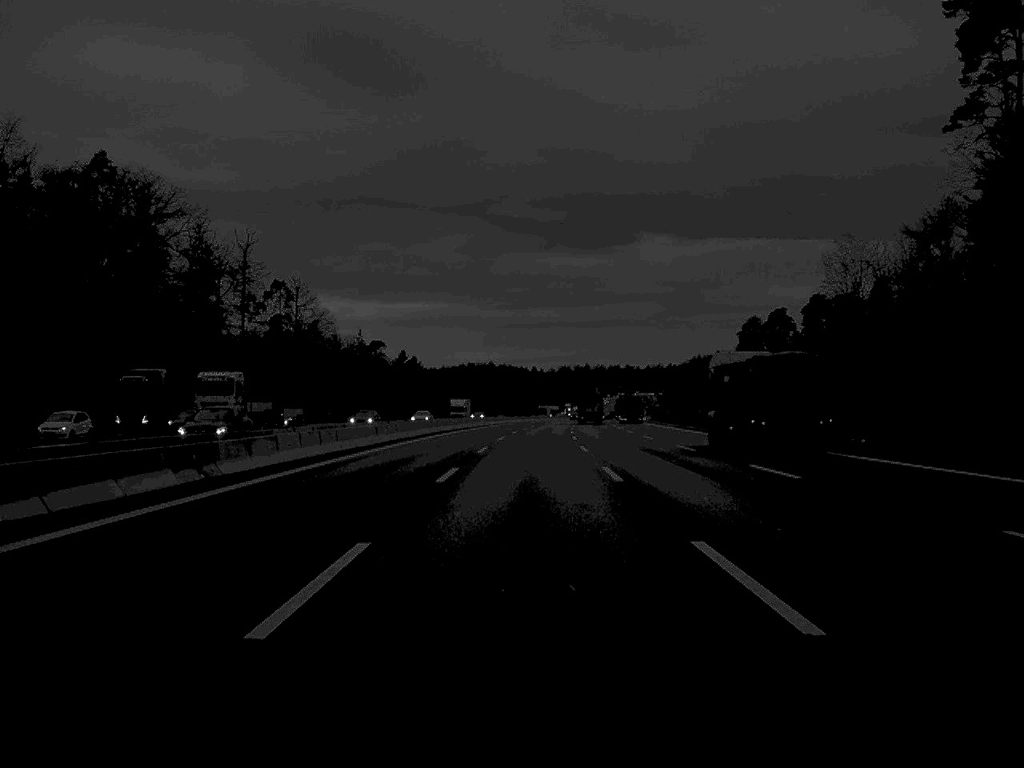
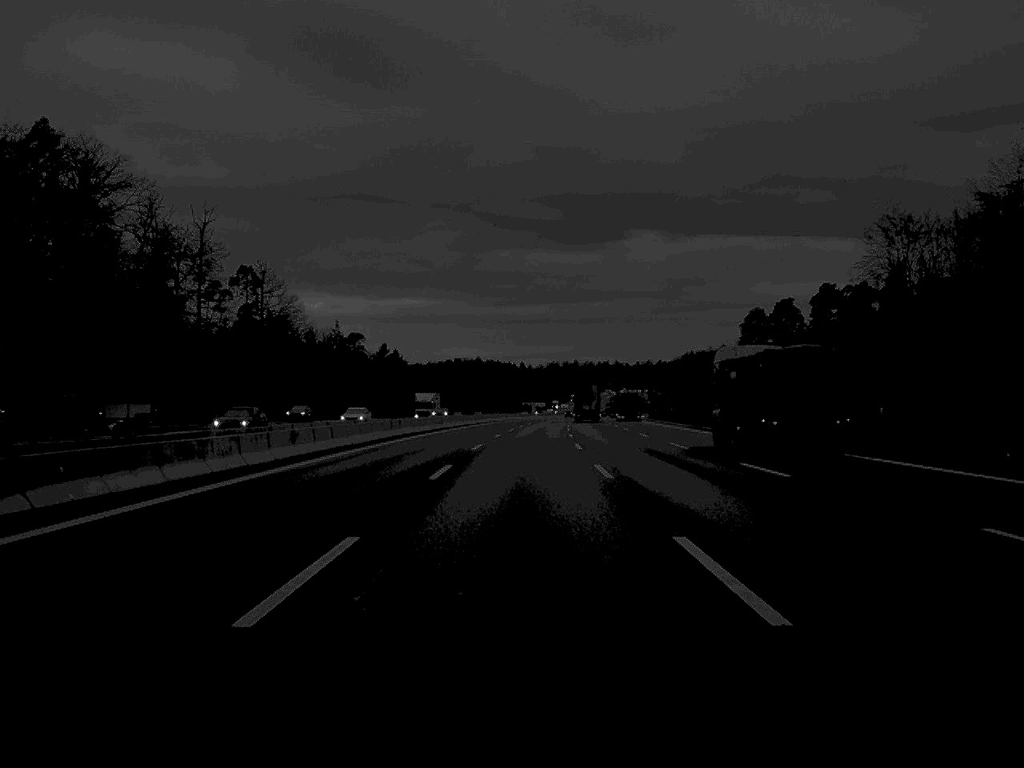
(+0.1, +17.7) m; +1°
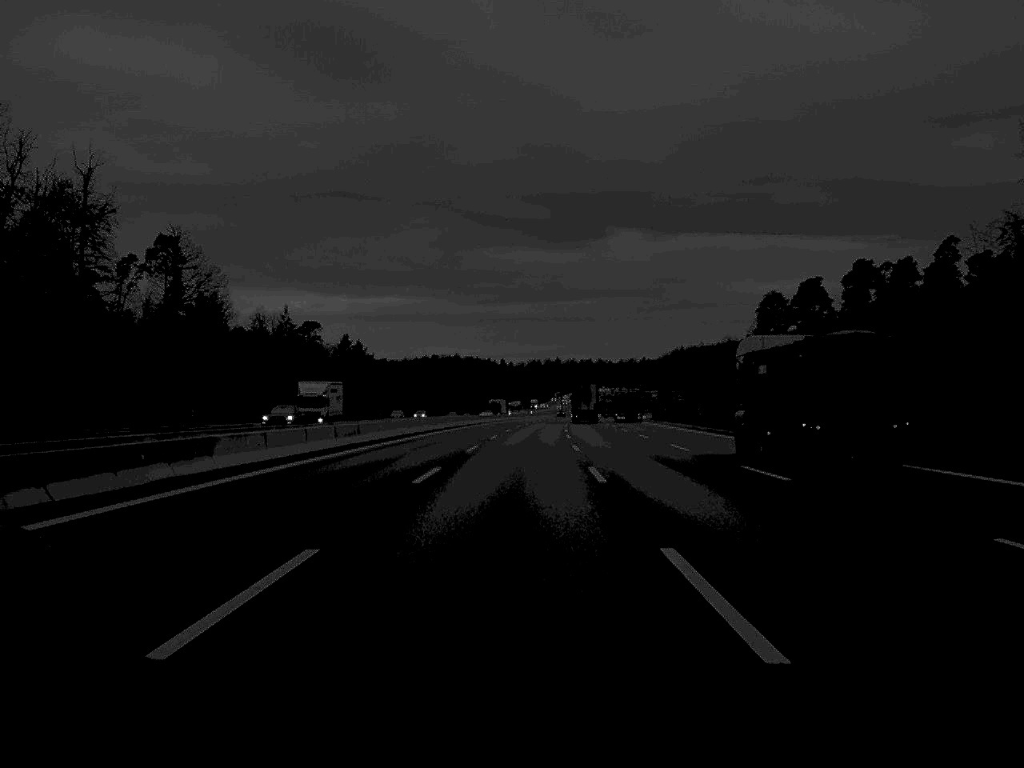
(+0.3, +37.0) m; +1°
